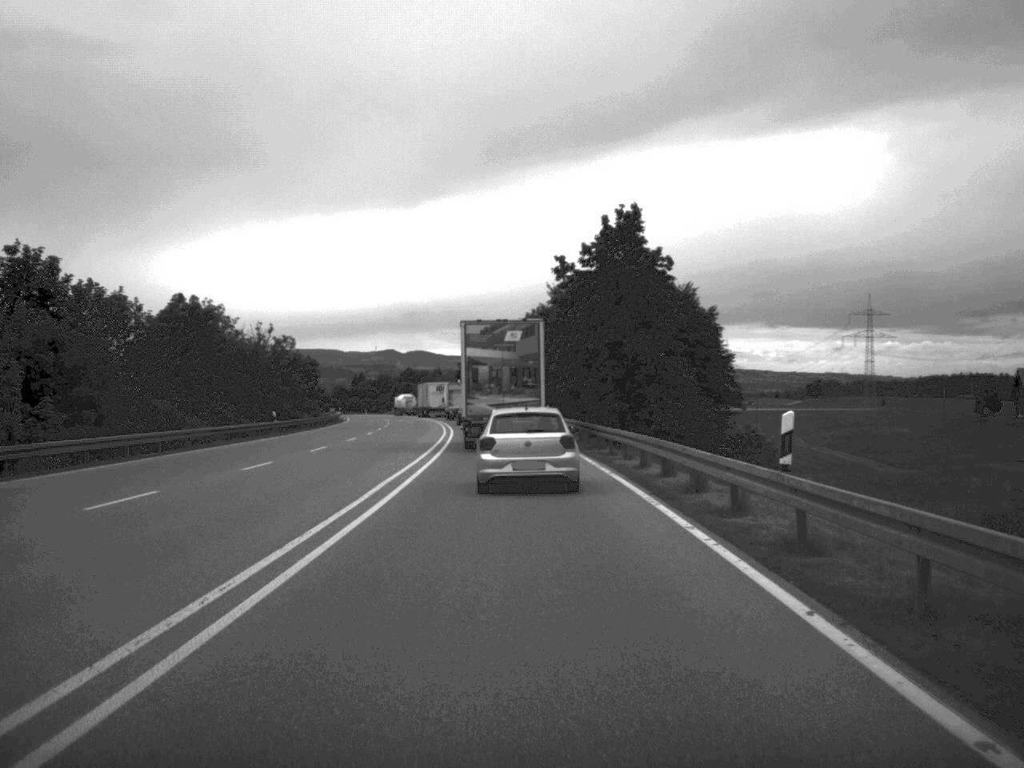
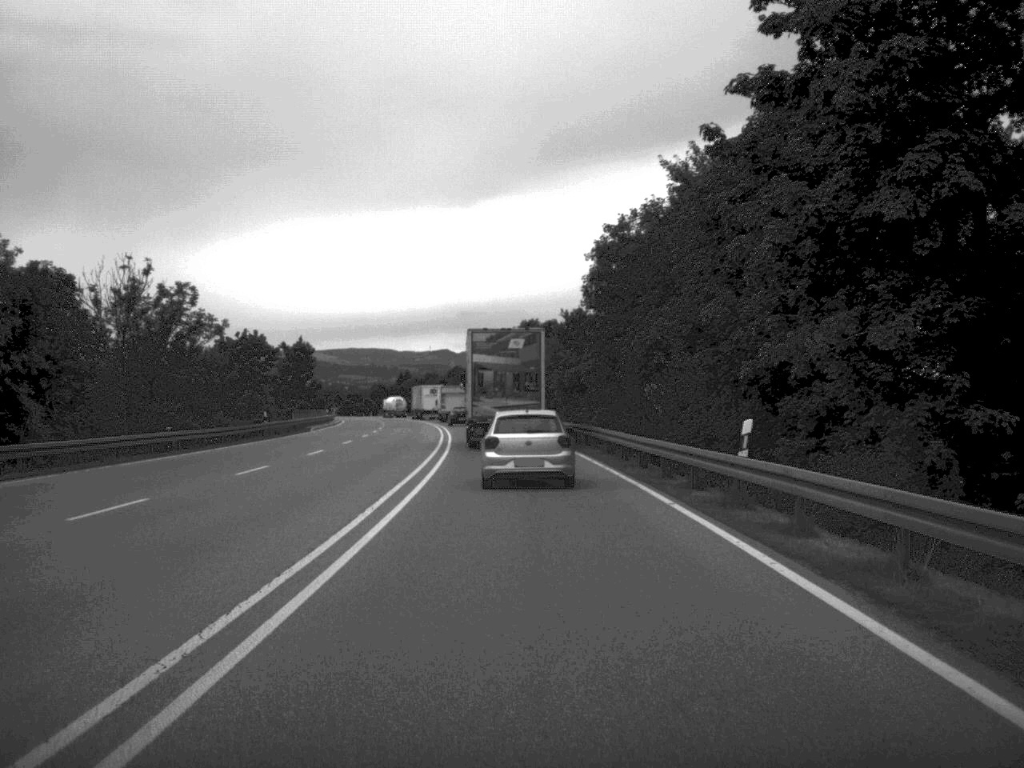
(-1.2, +49.1) m; -3°
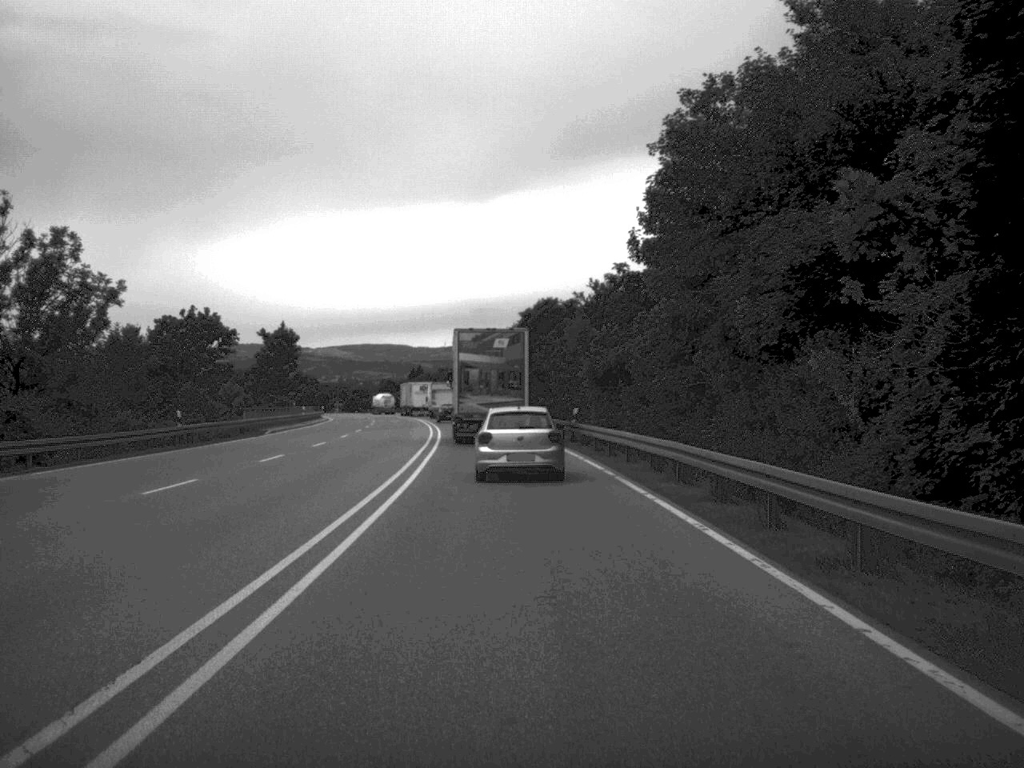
(-0.1, +19.1) m; -1°
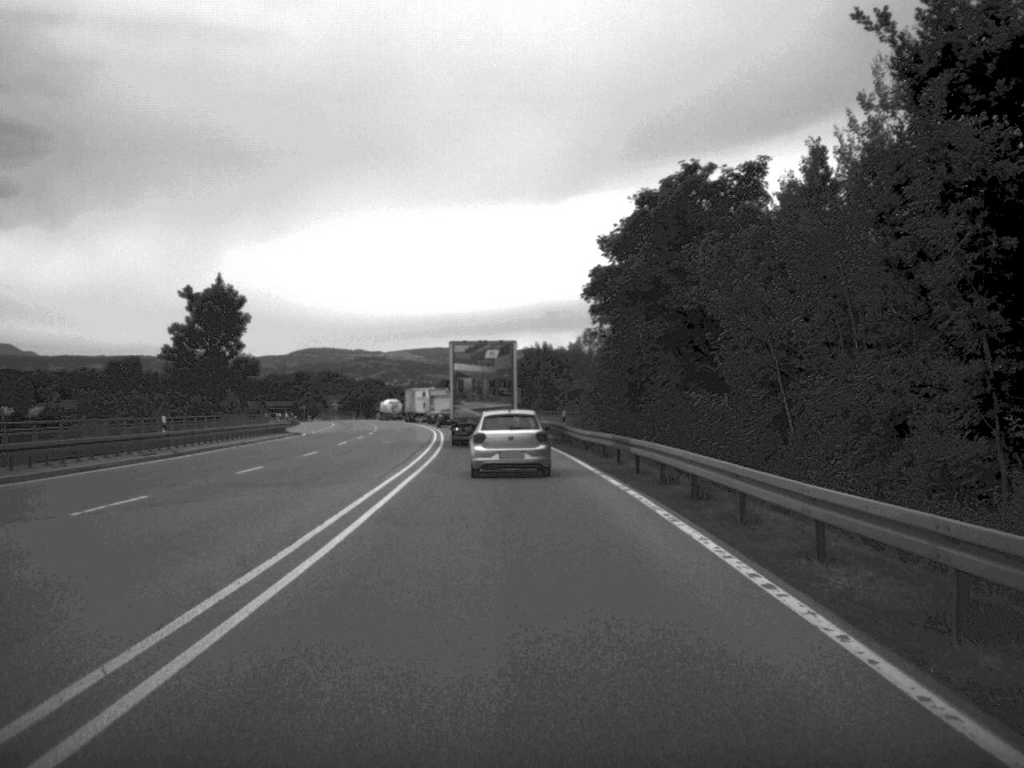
(-1.4, +50.3) m; -3°
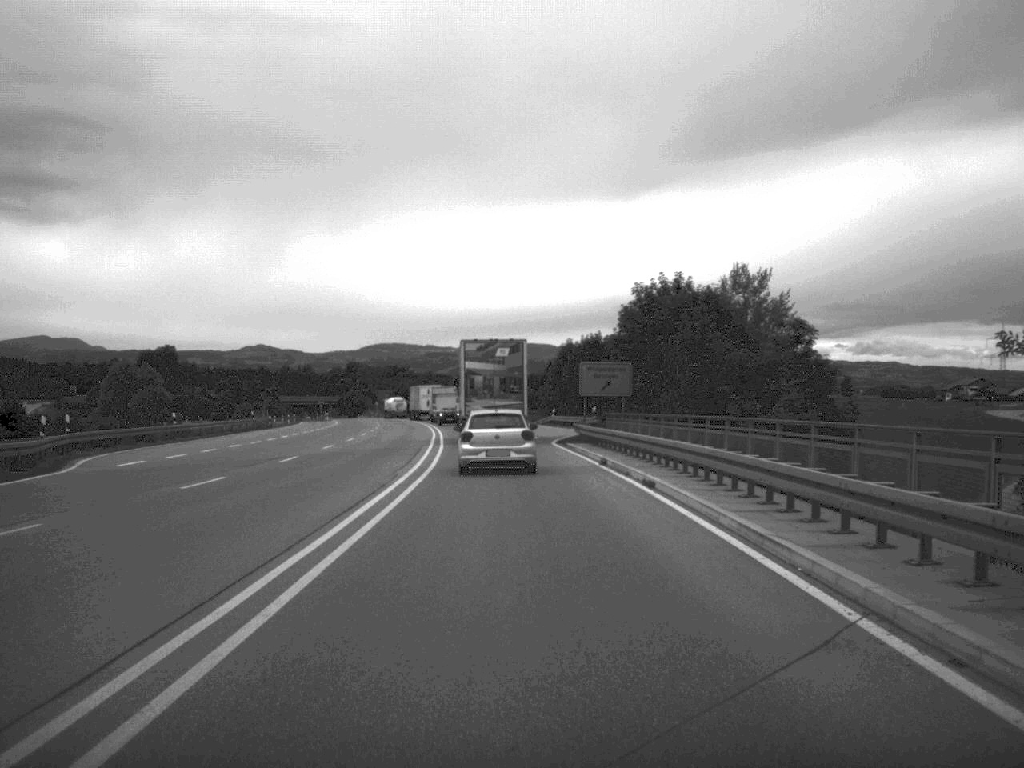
(-1.7, +54.0) m; -3°
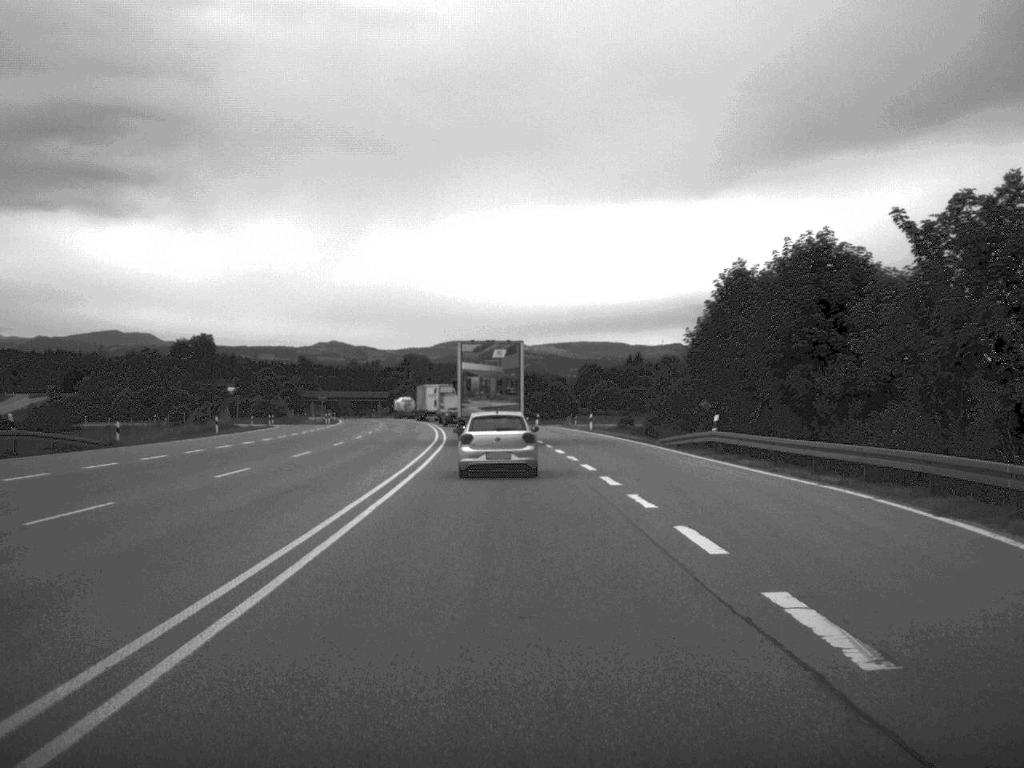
(-1.6, +55.1) m; -4°
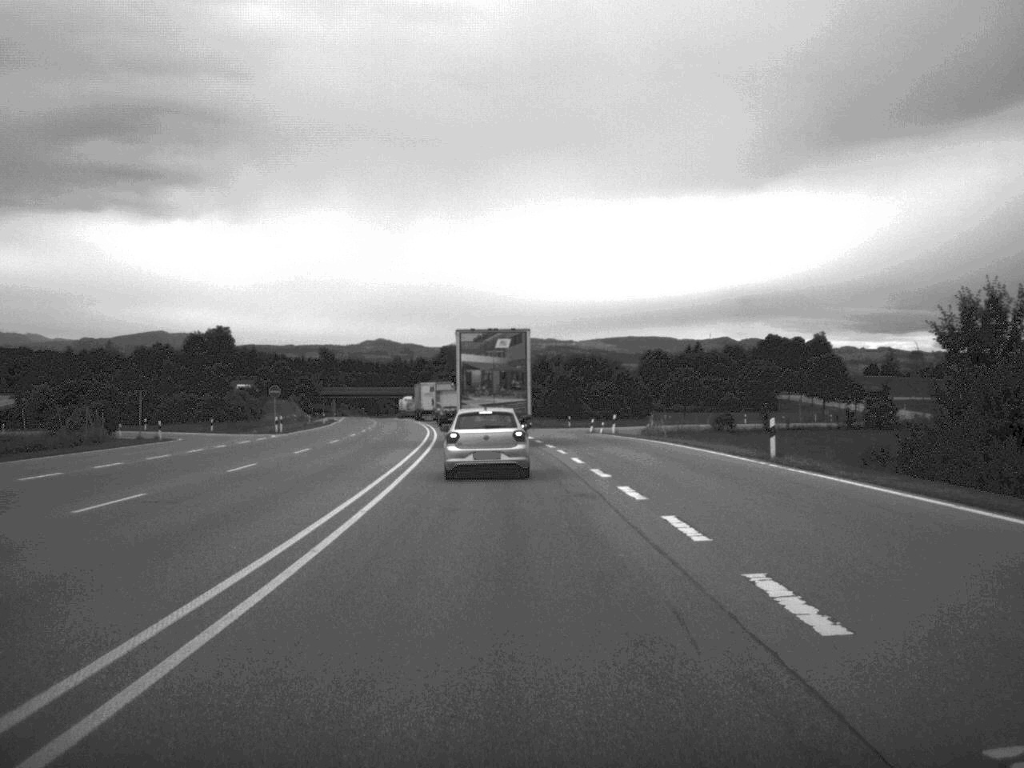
(-1.0, +45.2) m; -2°
